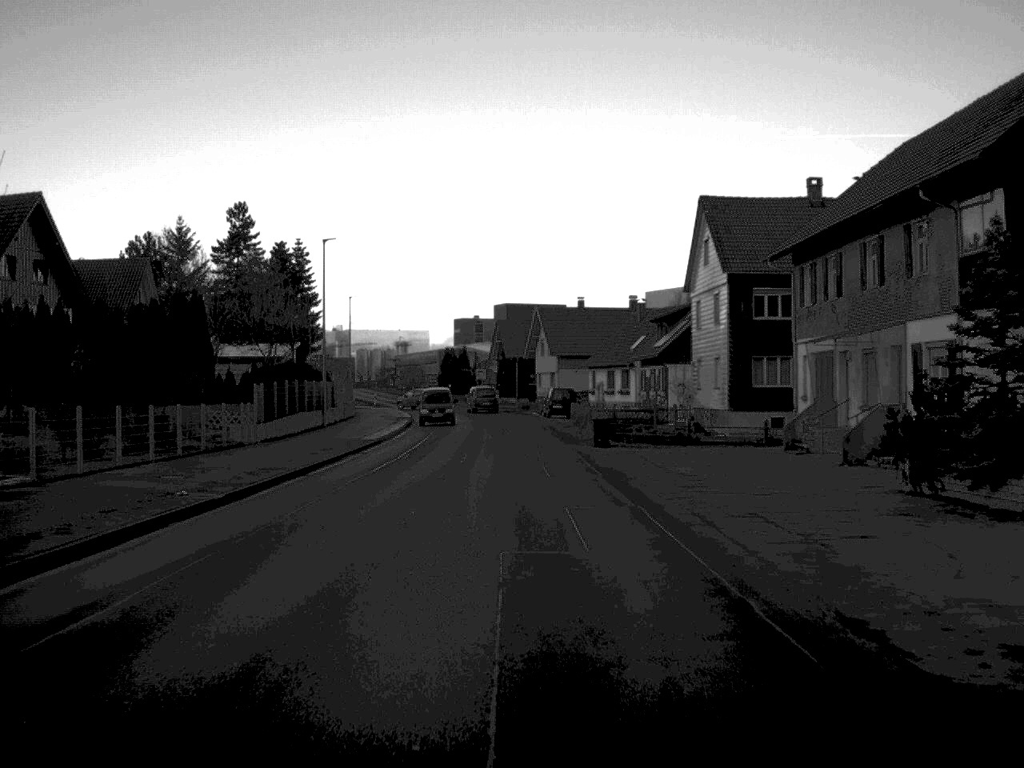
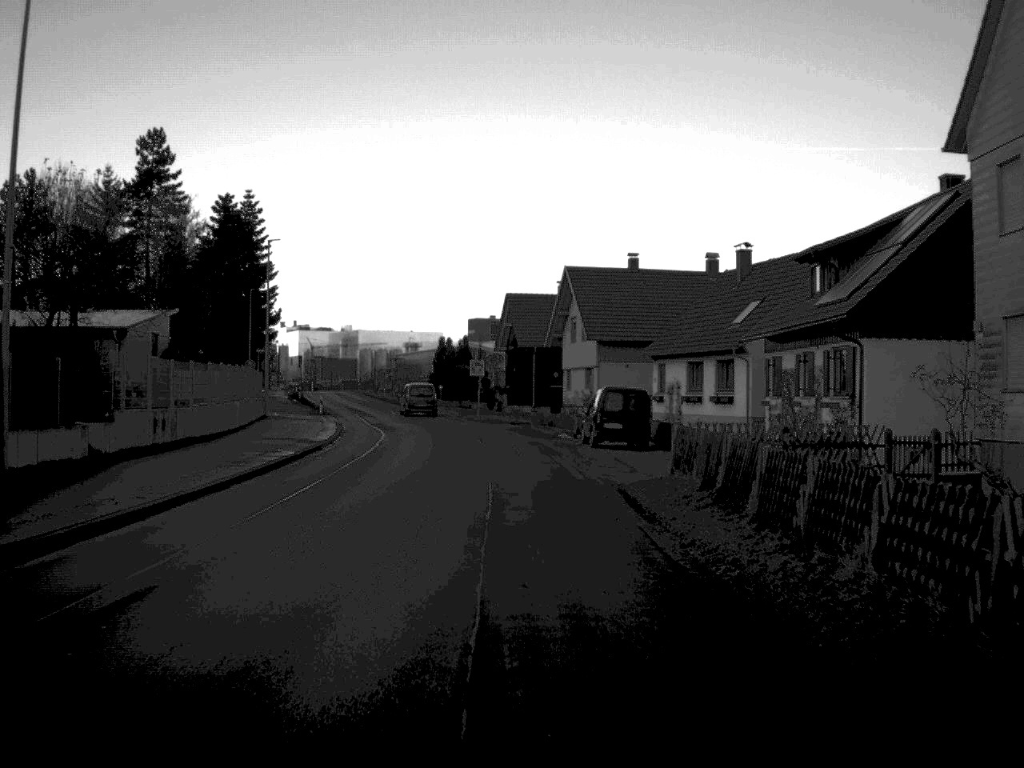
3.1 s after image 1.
(-0.2, +36.6) m; -1°
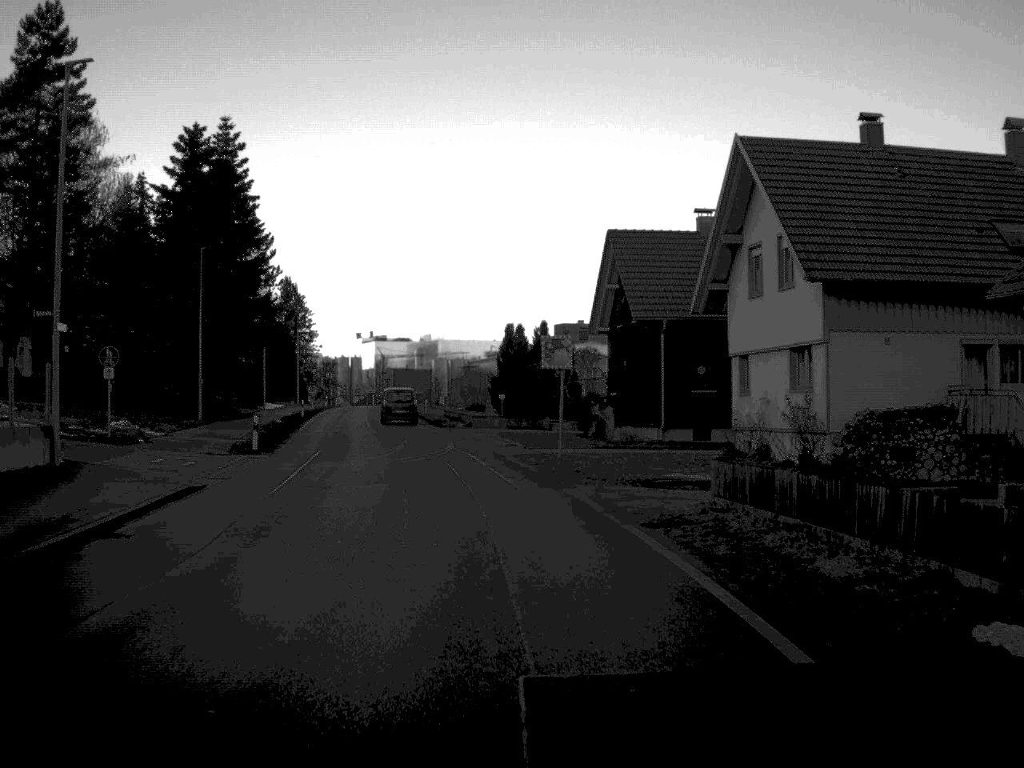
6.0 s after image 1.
(-1.1, +35.9) m; -4°
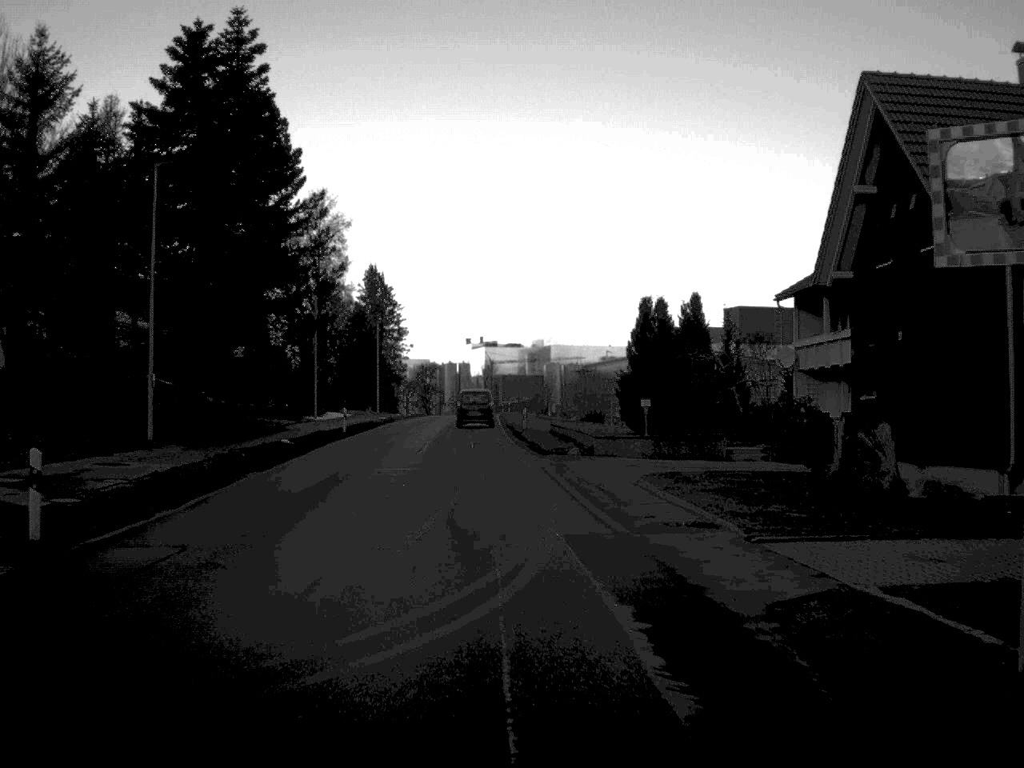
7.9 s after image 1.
(-1.1, +24.0) m; -5°
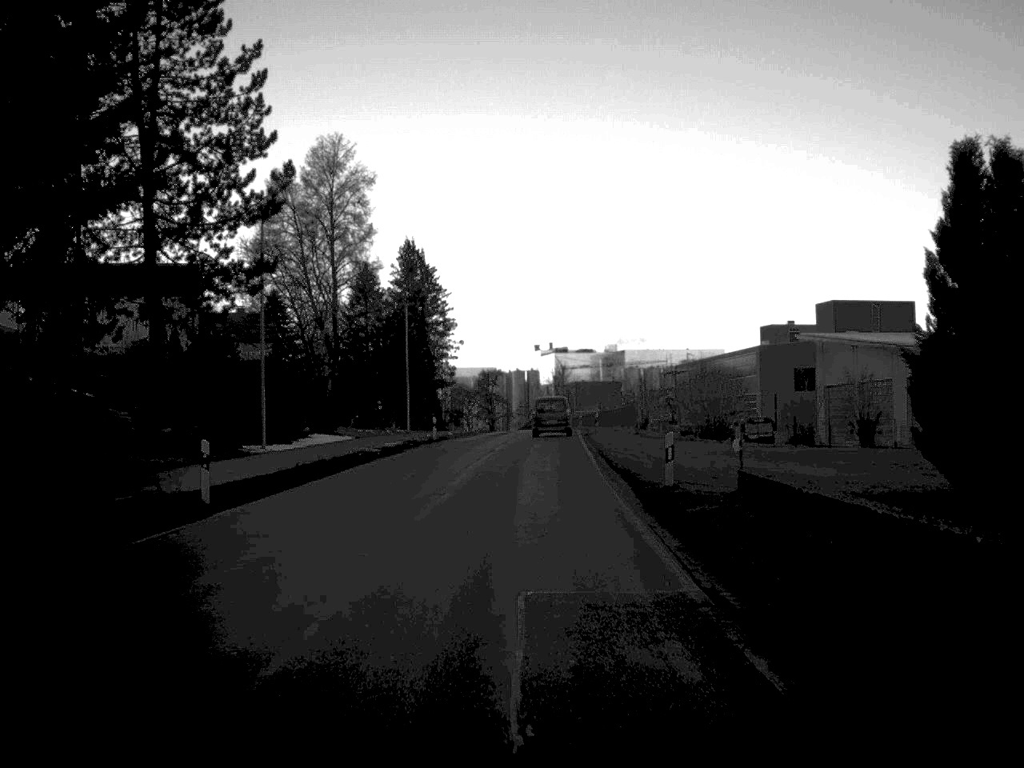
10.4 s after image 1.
(-1.2, +32.5) m; -3°
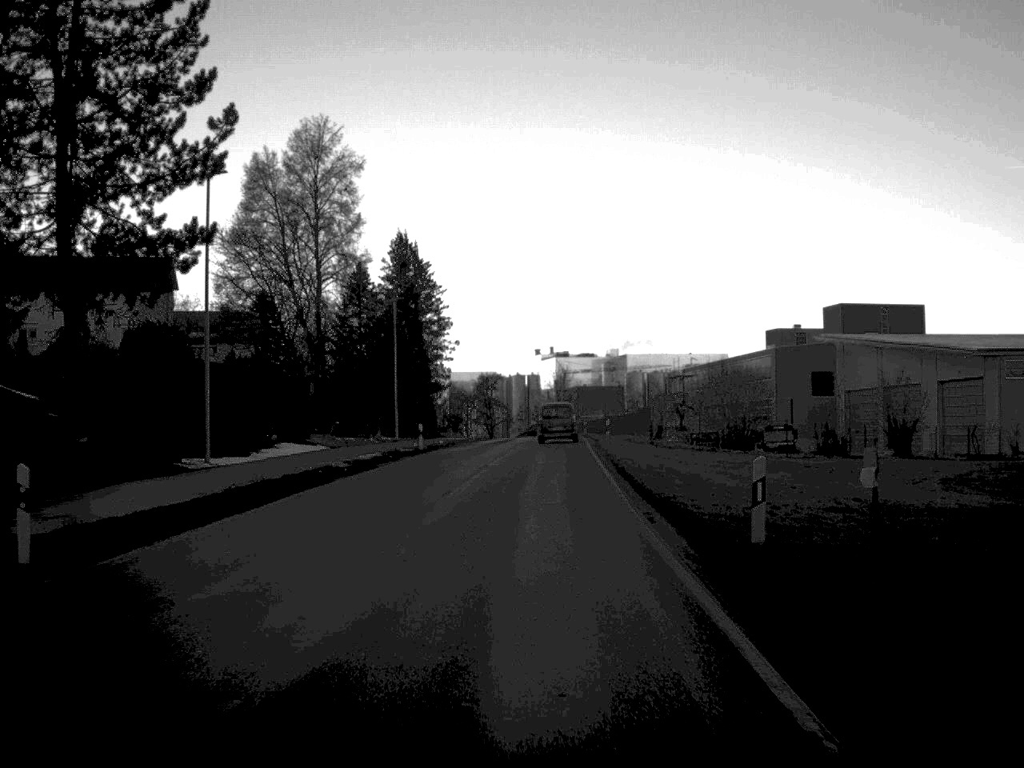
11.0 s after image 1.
(0.0, +7.7) m; 0°
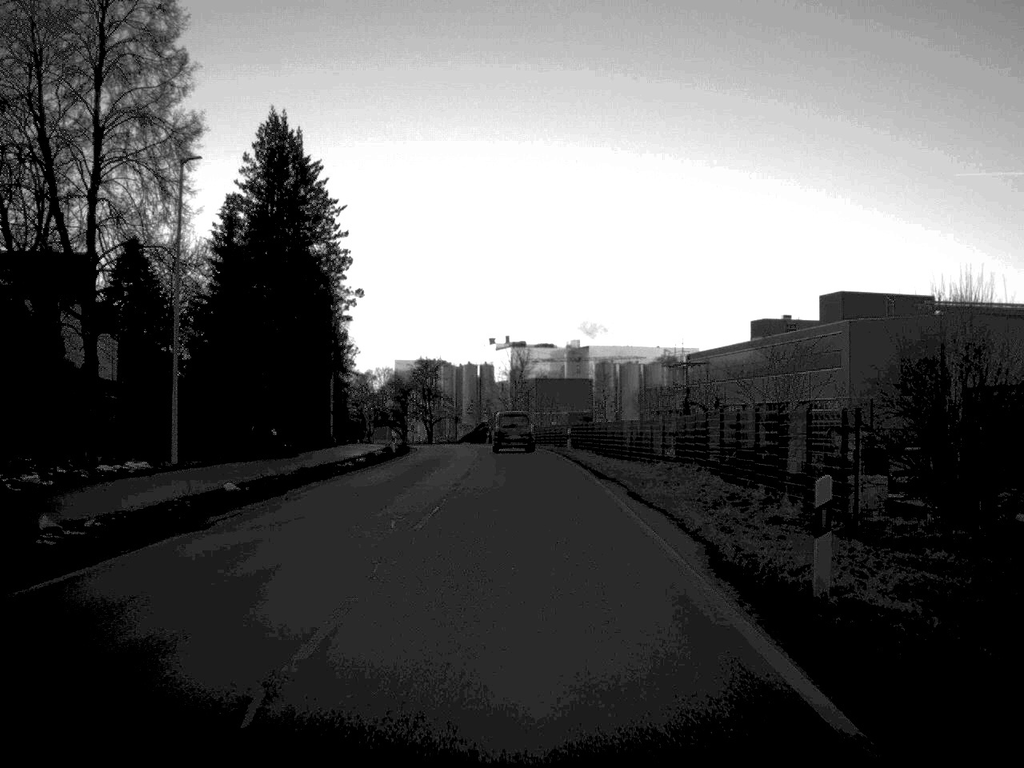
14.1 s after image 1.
(+0.5, +41.0) m; +2°
